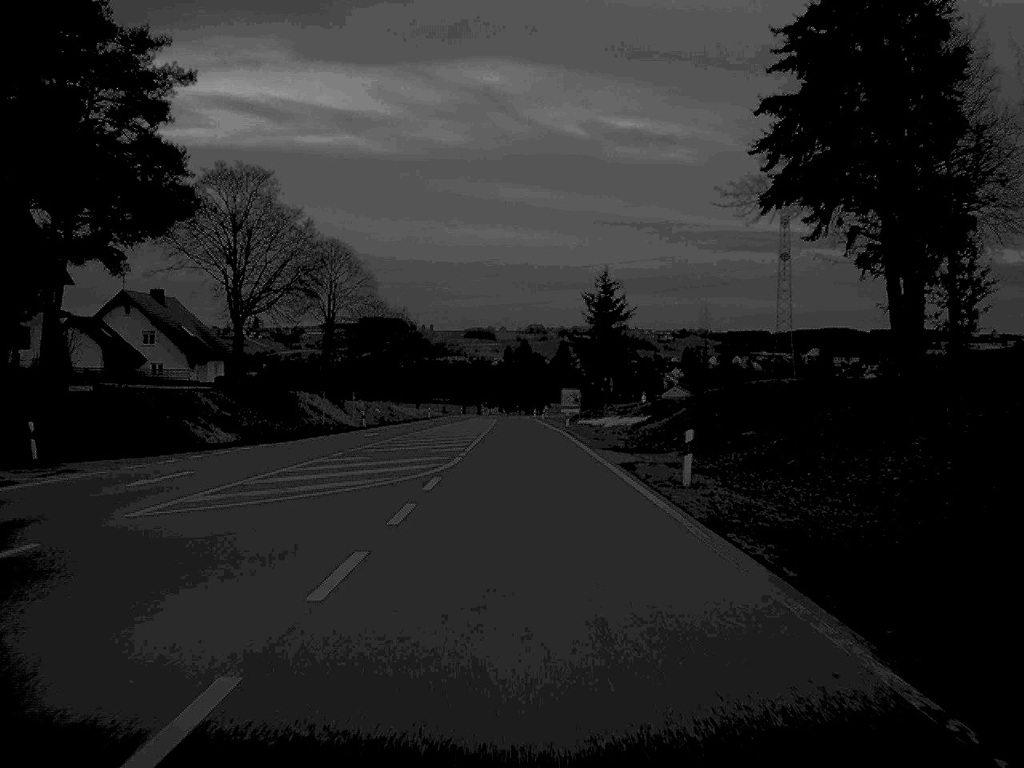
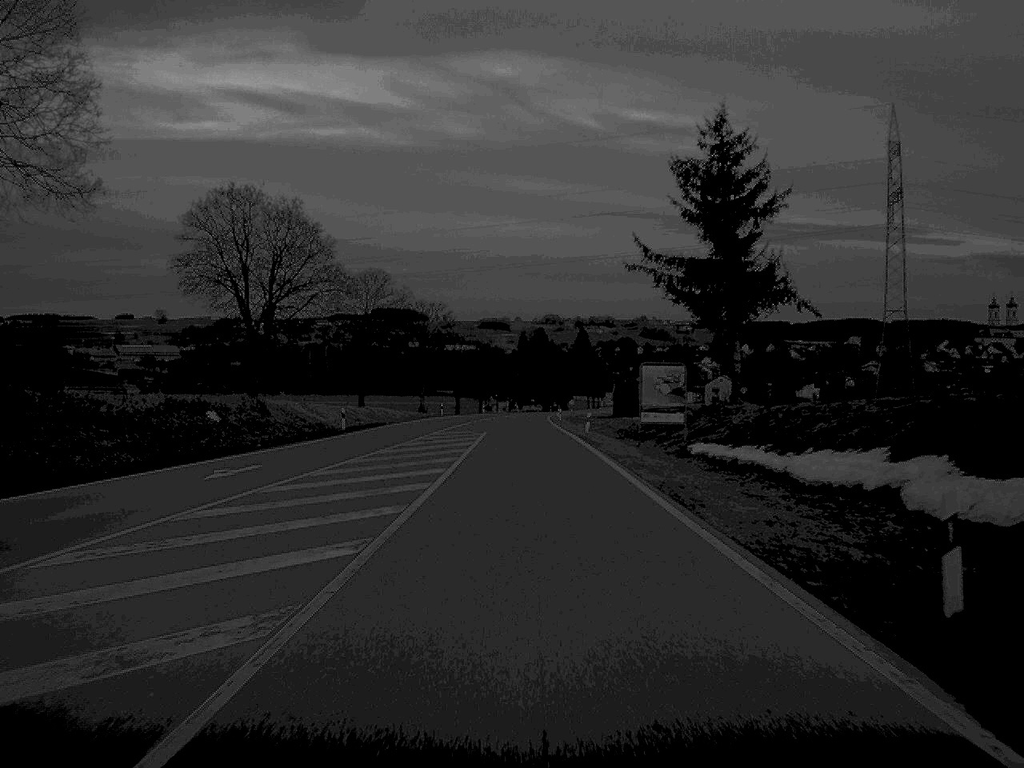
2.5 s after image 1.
(-0.3, +67.1) m; -1°
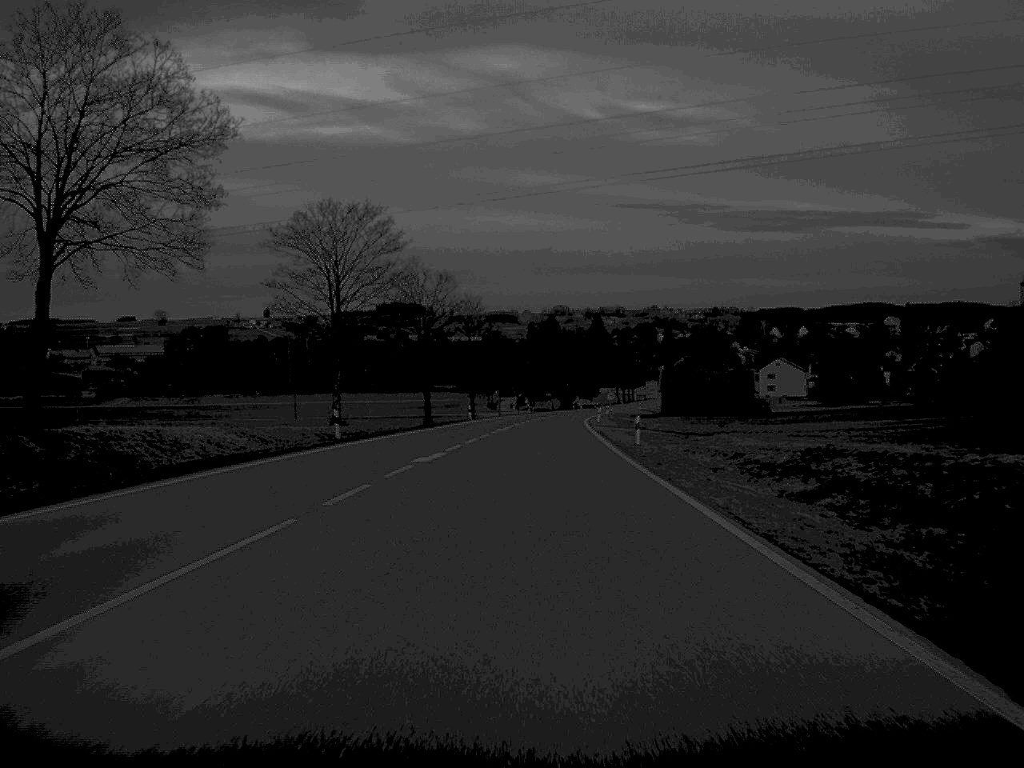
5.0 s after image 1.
(-0.4, +65.3) m; 0°
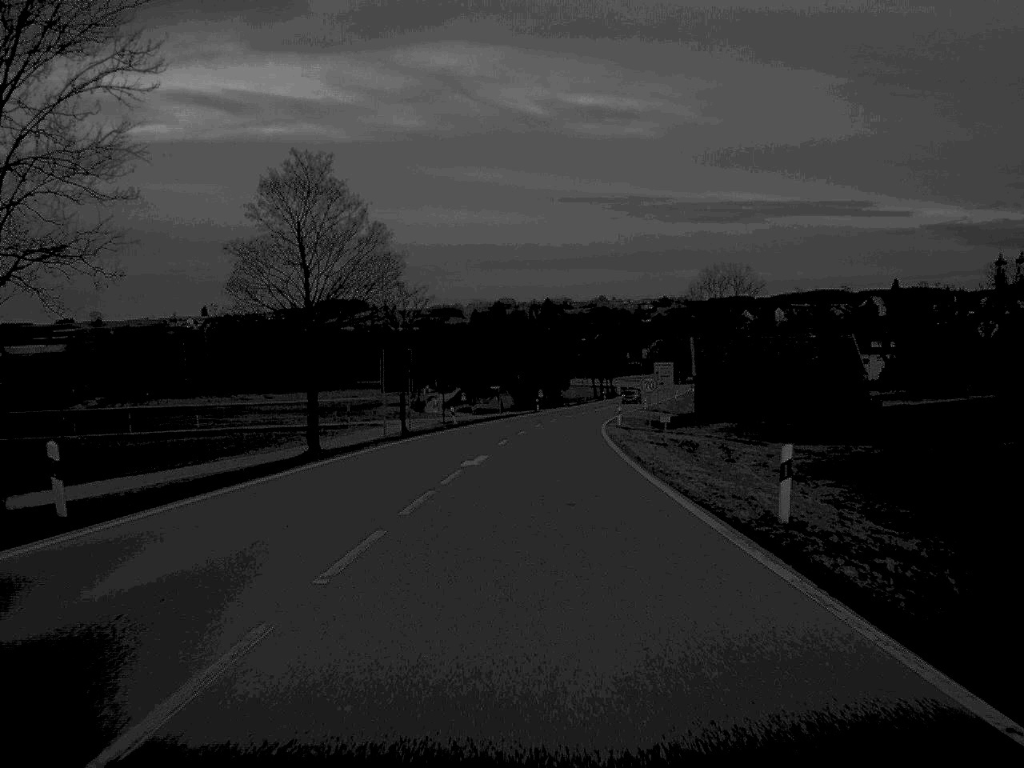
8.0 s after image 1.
(+1.4, +74.2) m; +3°
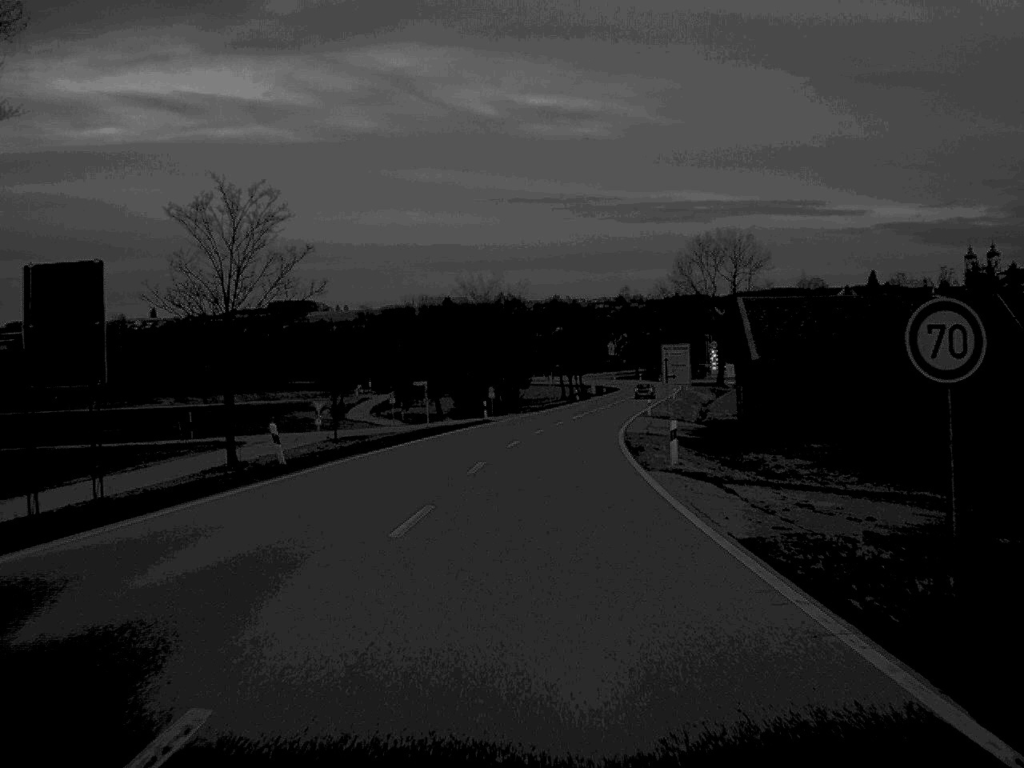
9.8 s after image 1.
(+0.7, +39.3) m; +2°
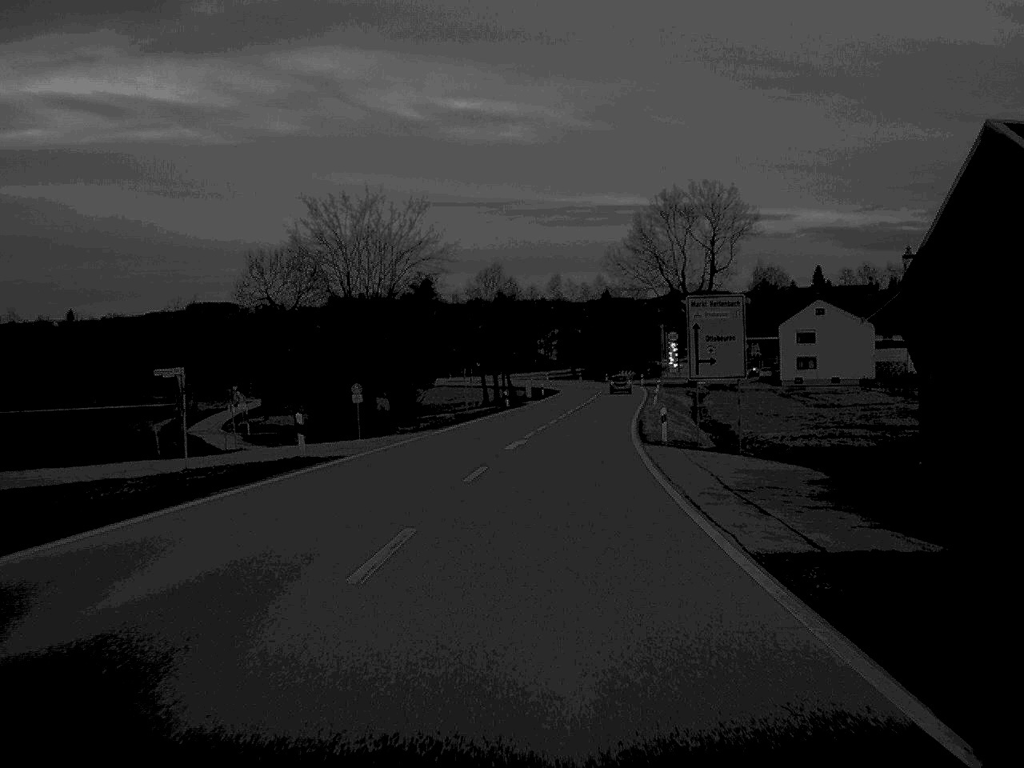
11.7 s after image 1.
(+1.1, +39.7) m; +4°
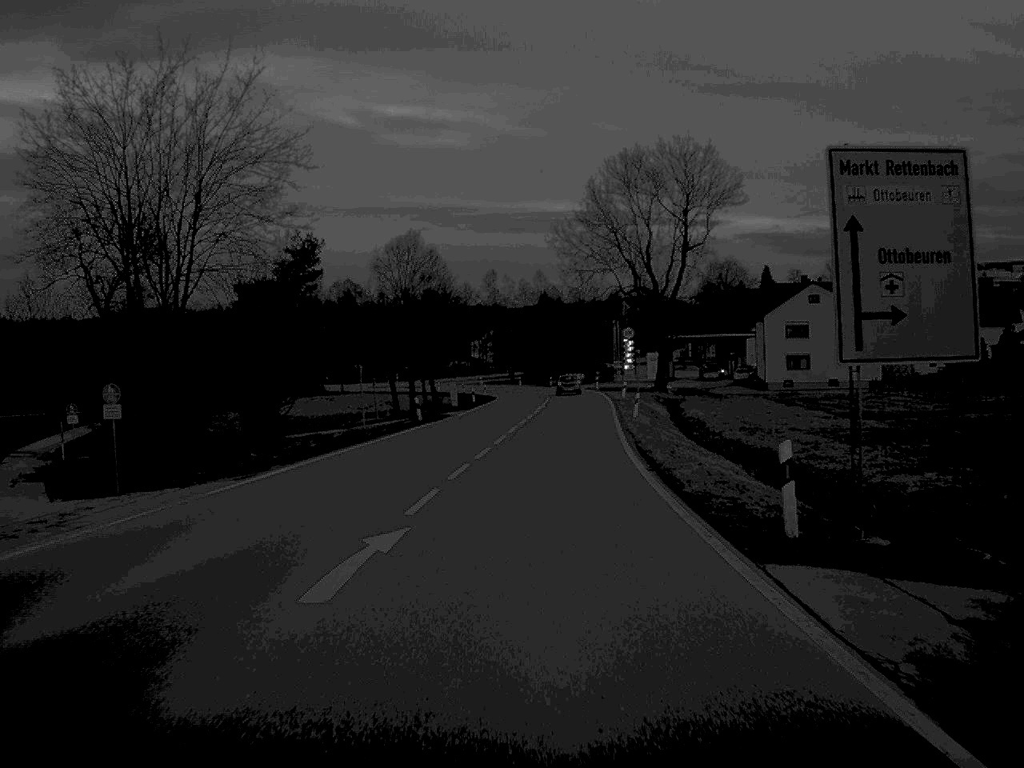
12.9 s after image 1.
(+0.6, +23.9) m; +3°
